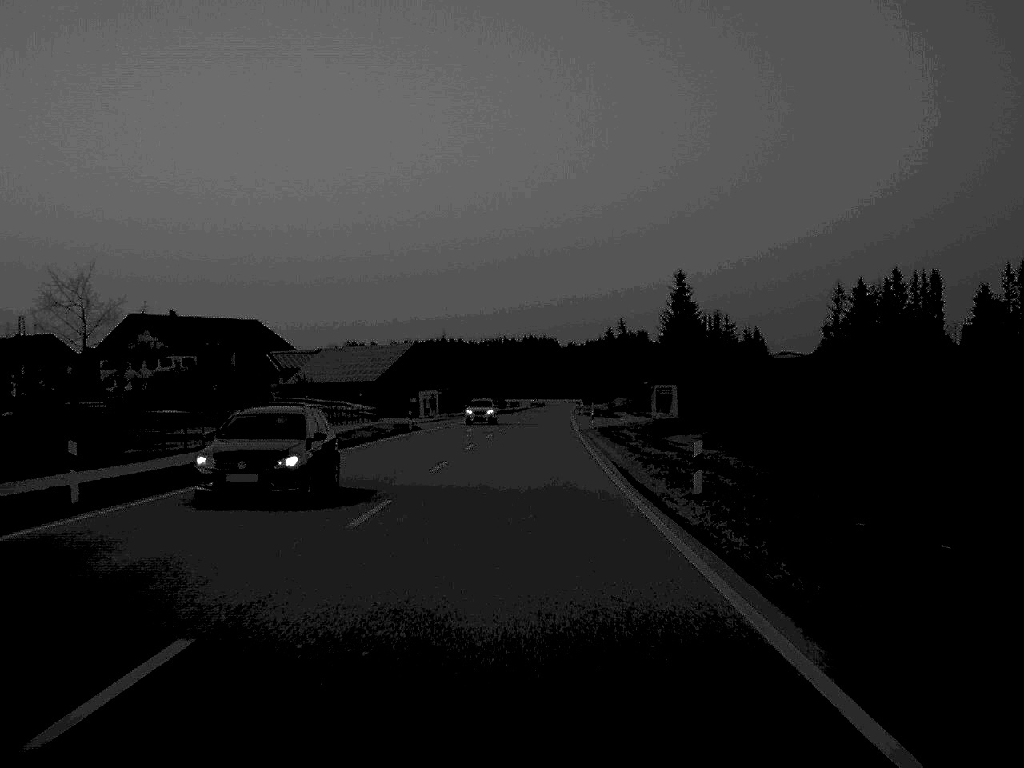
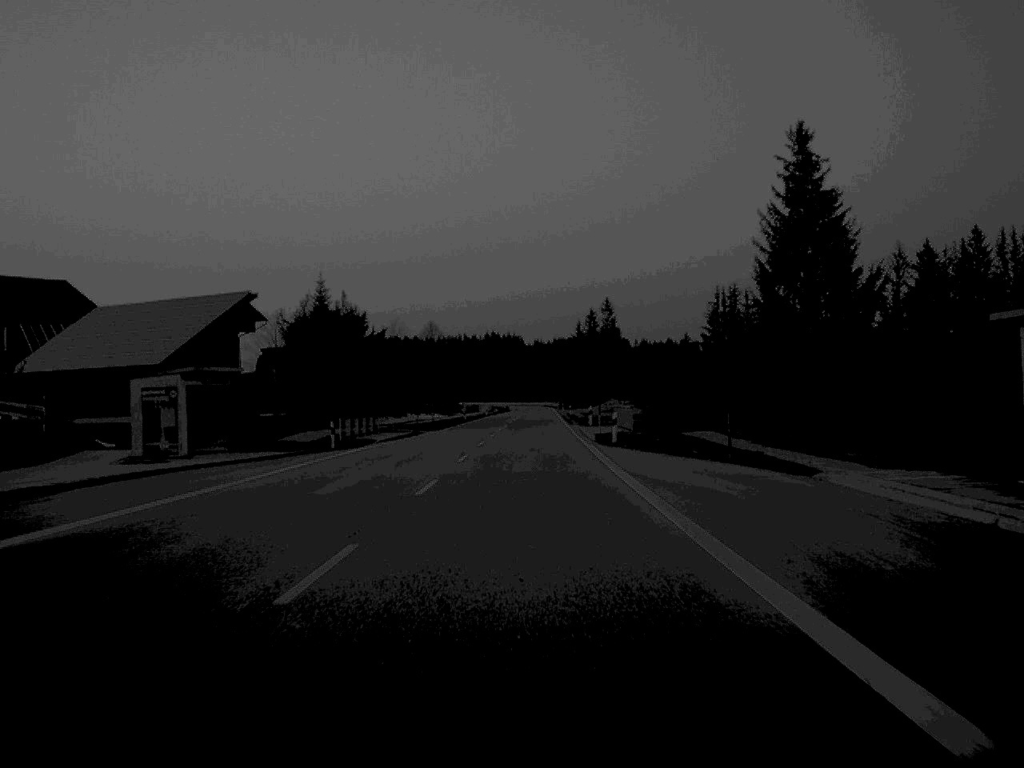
(+1.1, +77.8) m; +2°
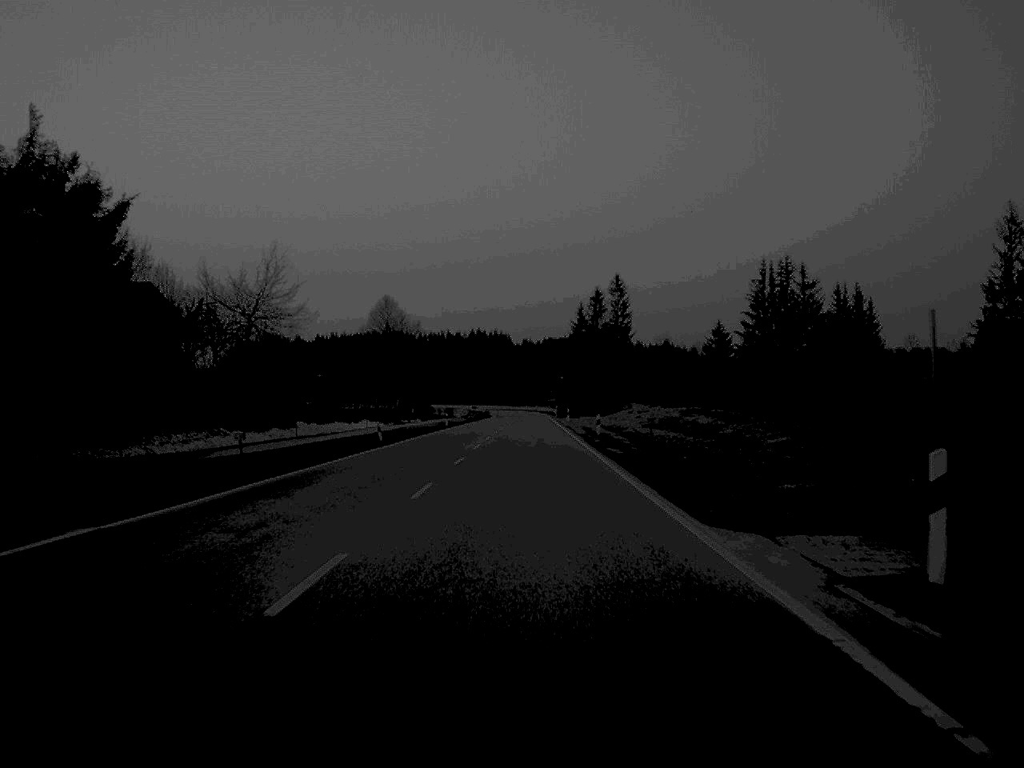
(+0.3, +60.3) m; +1°
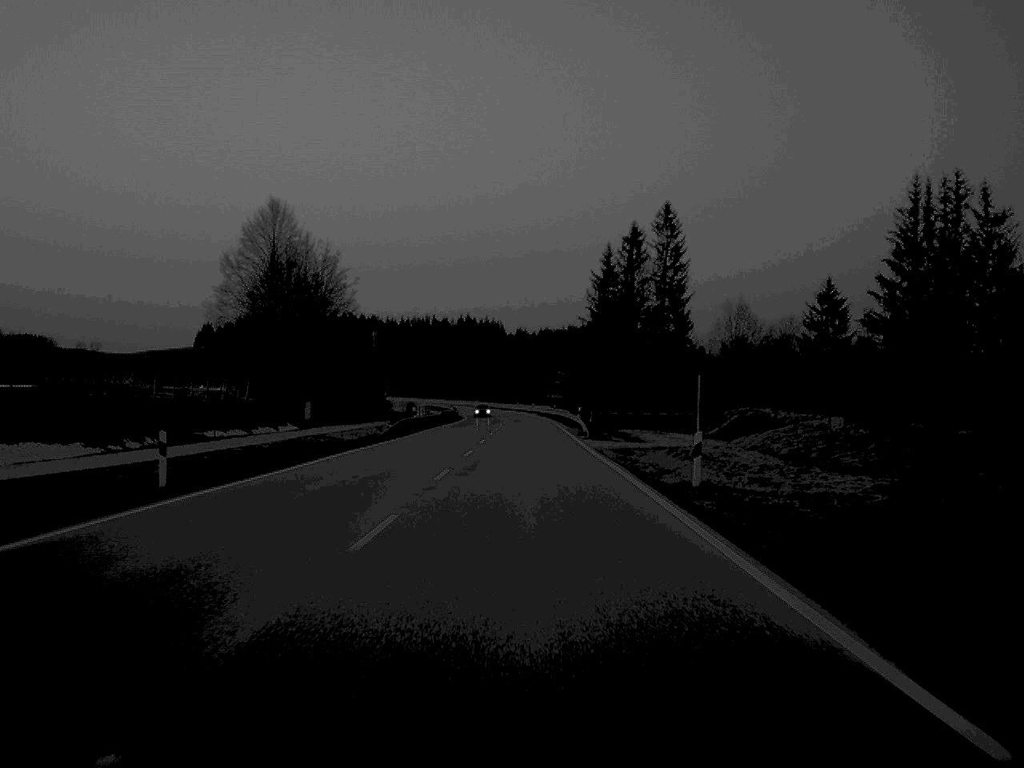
(+0.2, +79.6) m; 0°
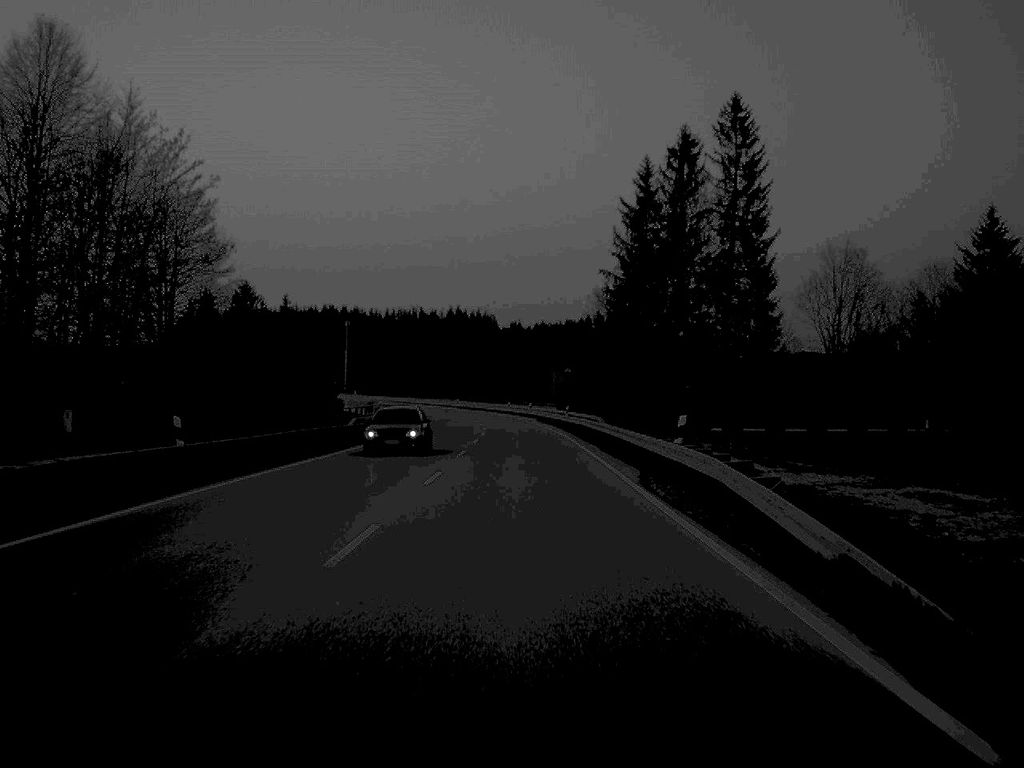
(+0.1, +49.3) m; 0°
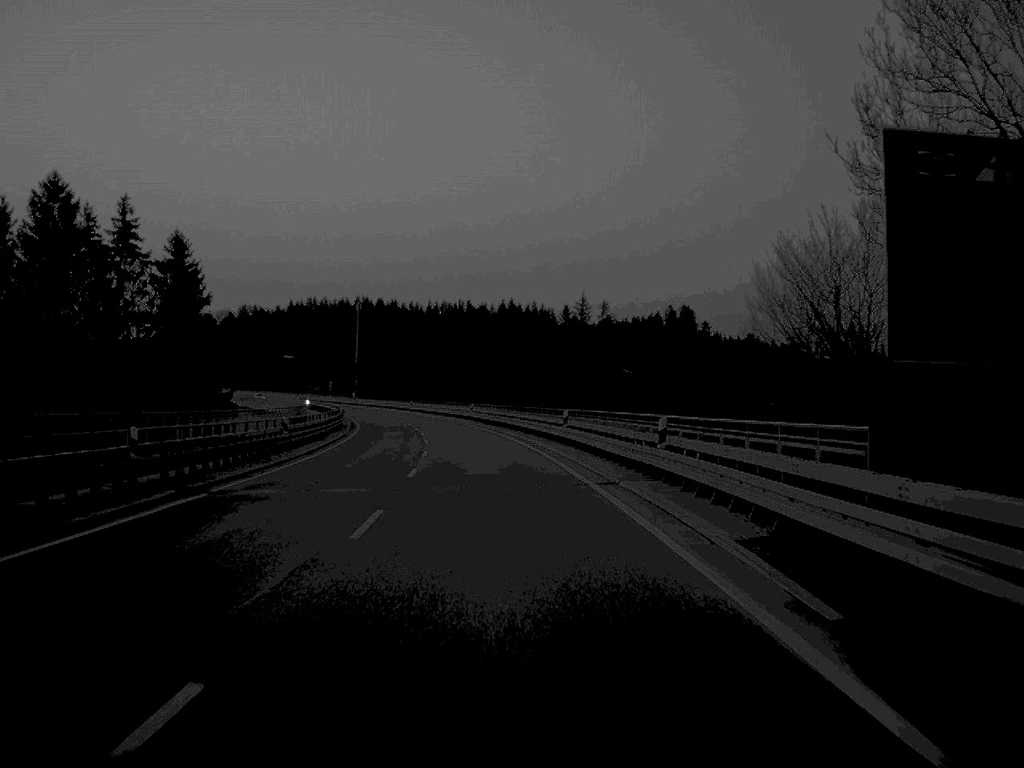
(-0.8, +80.6) m; -3°
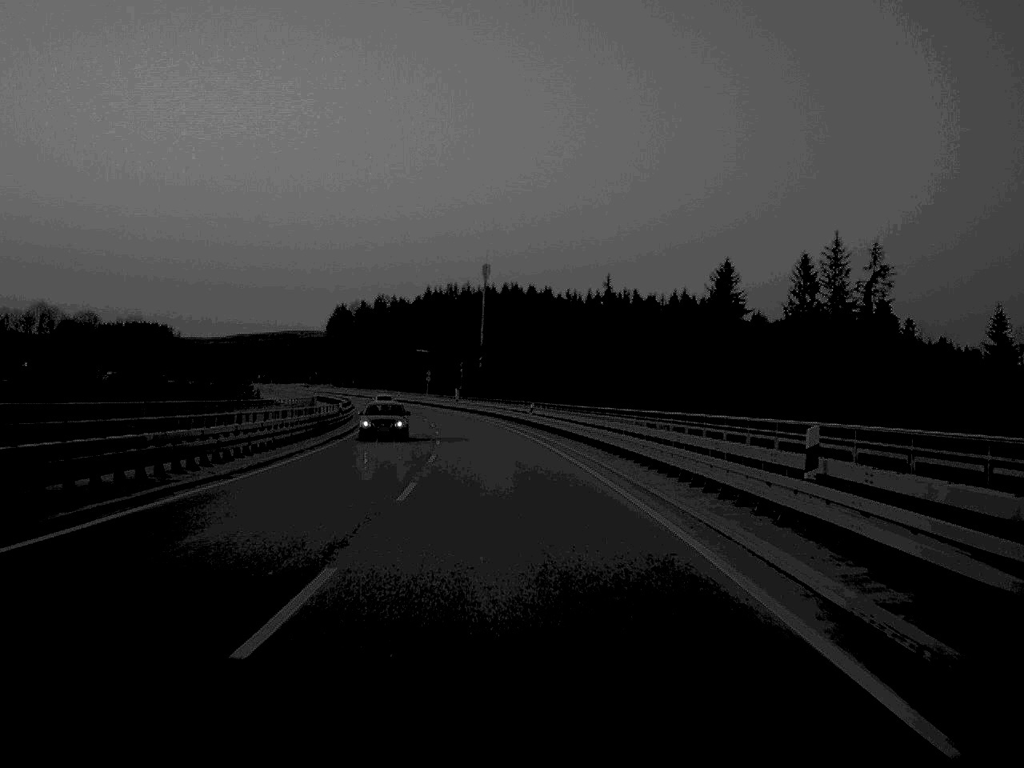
(-4.9, +79.2) m; -7°
